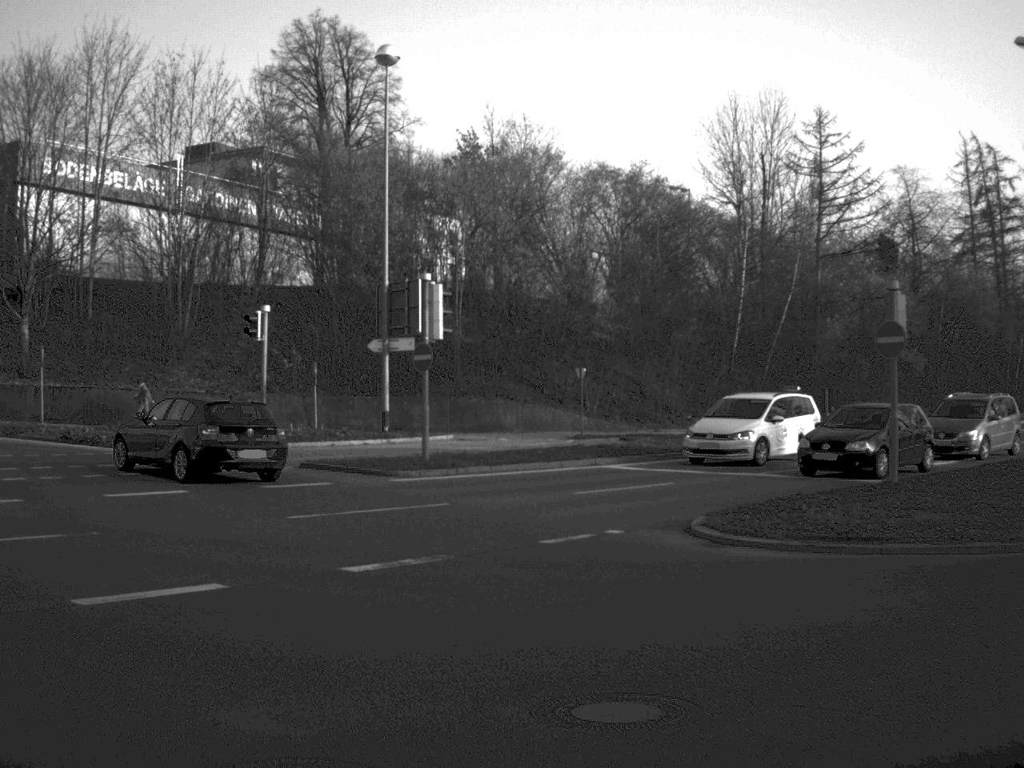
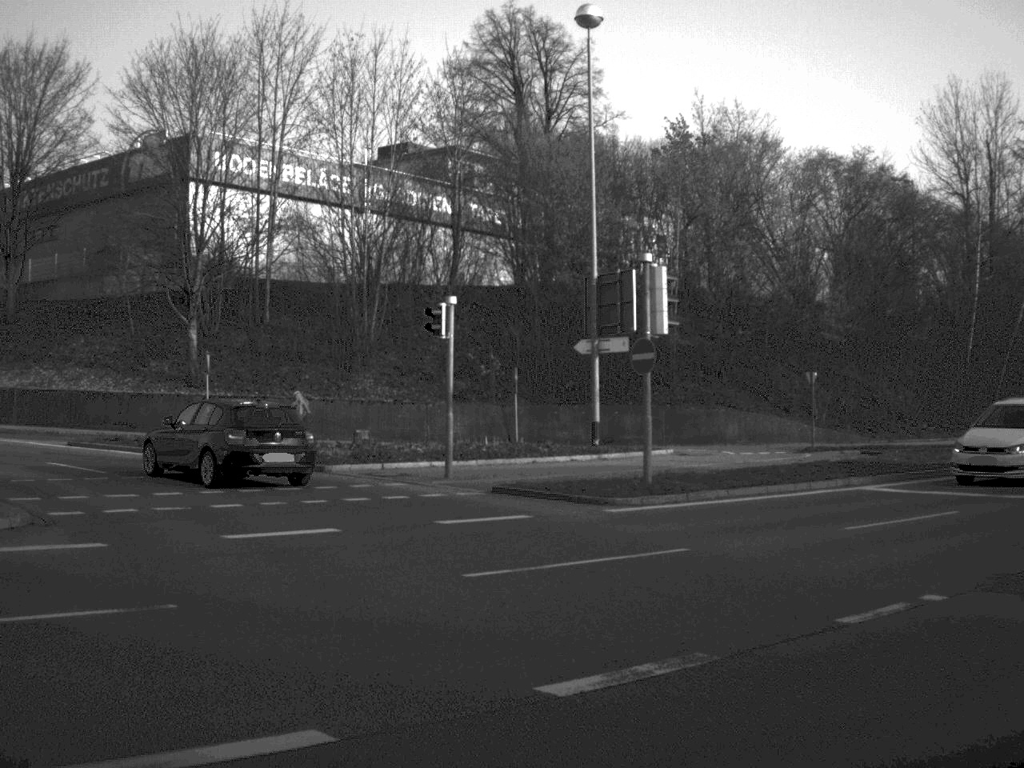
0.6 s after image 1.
(-0.4, +4.8) m; -9°
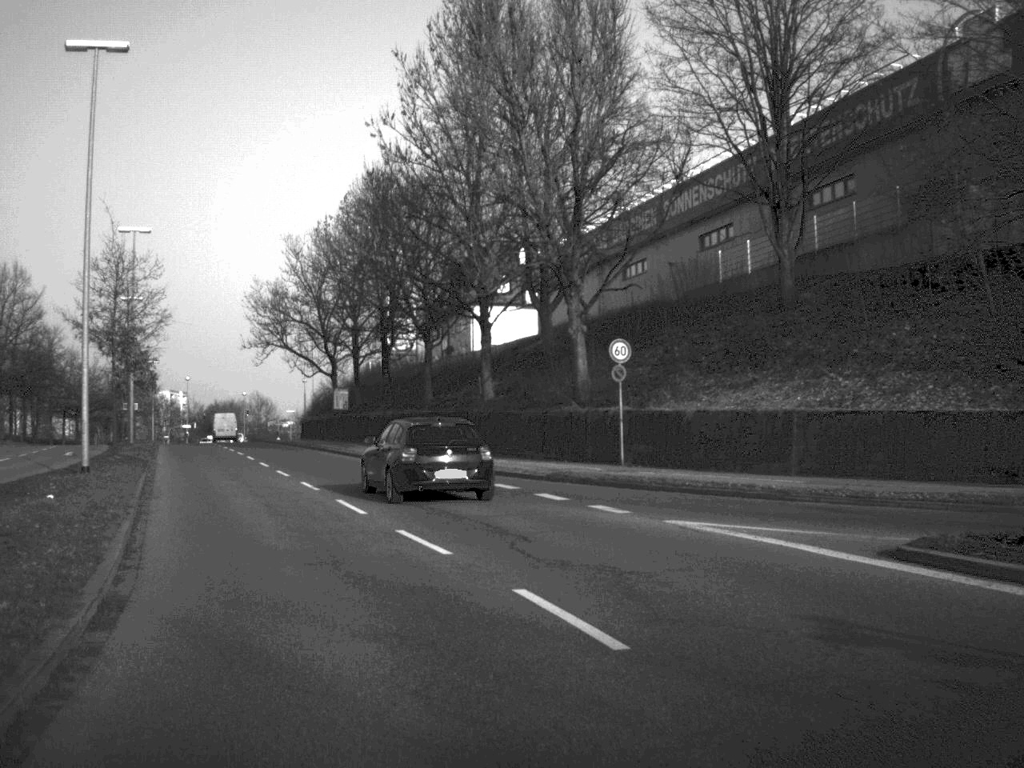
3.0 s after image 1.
(-6.6, +20.0) m; -36°
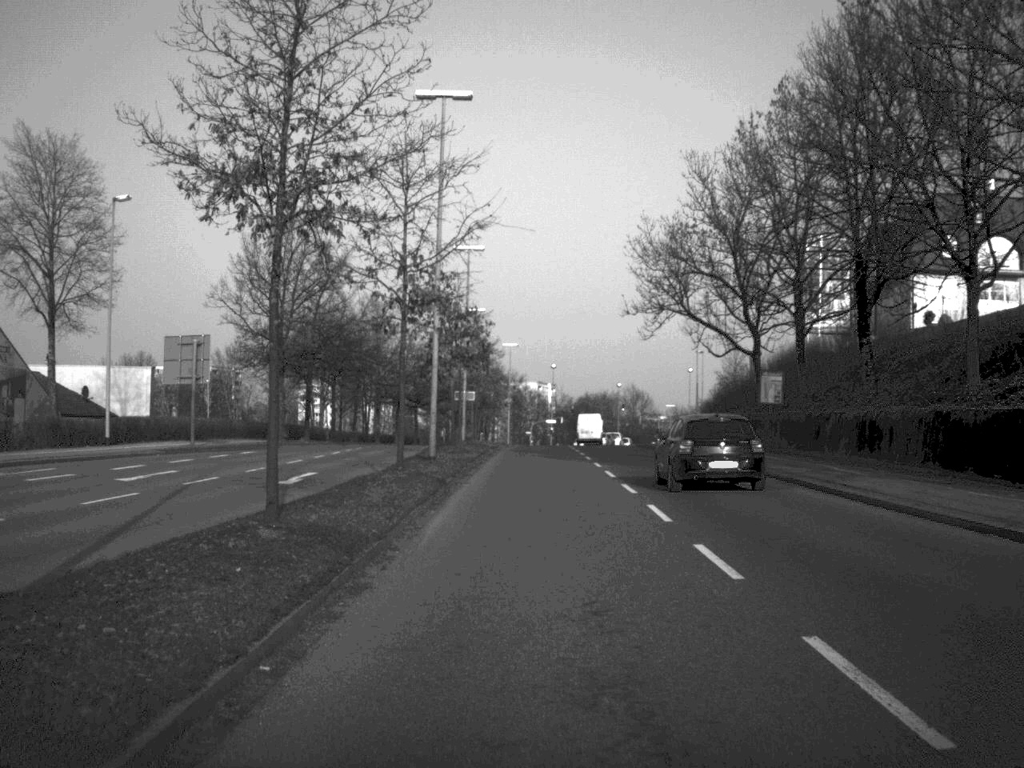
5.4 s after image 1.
(-5.4, +25.2) m; -16°
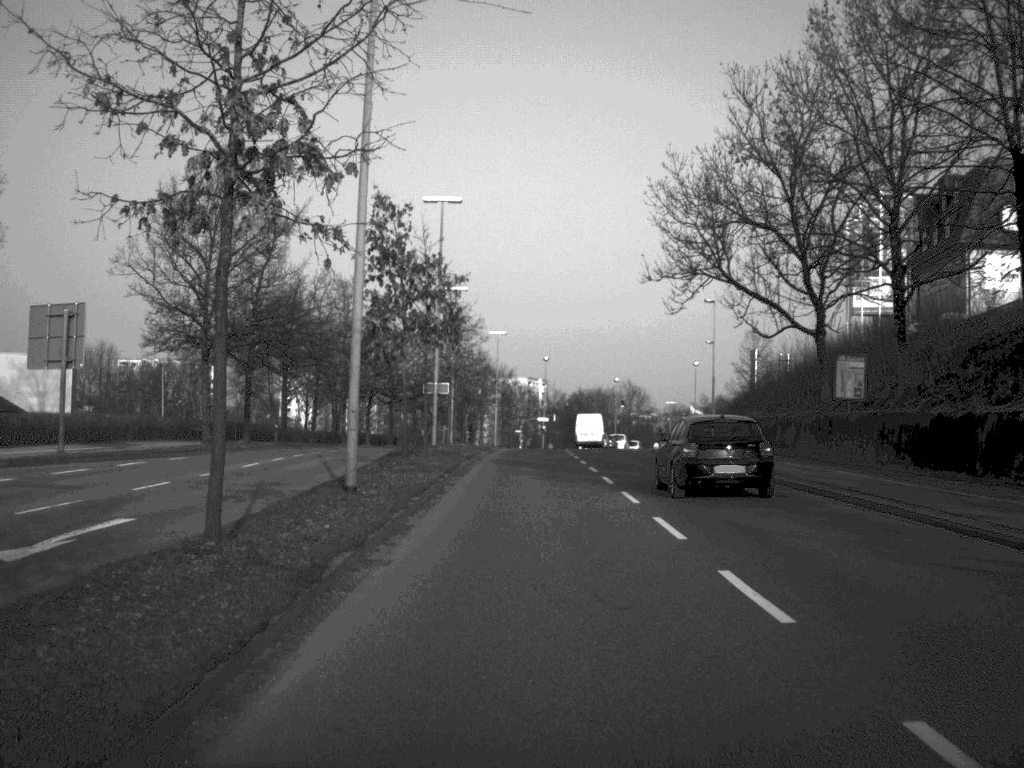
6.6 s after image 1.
(+0.1, +14.4) m; 0°
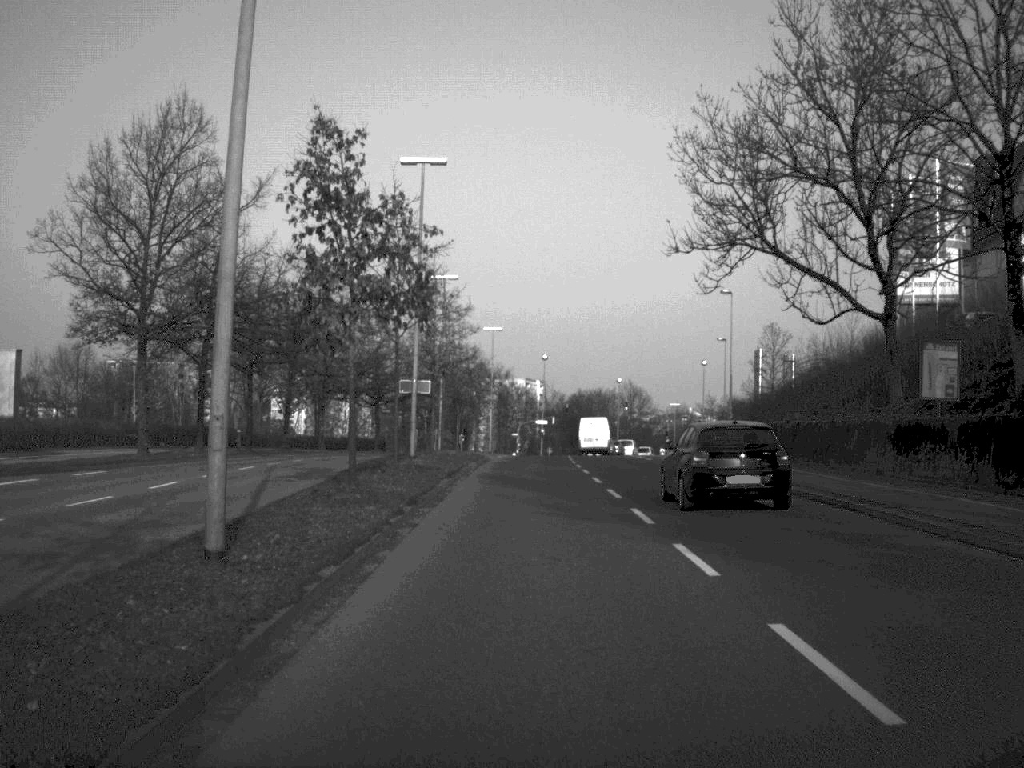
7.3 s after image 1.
(0.0, +8.8) m; 0°
